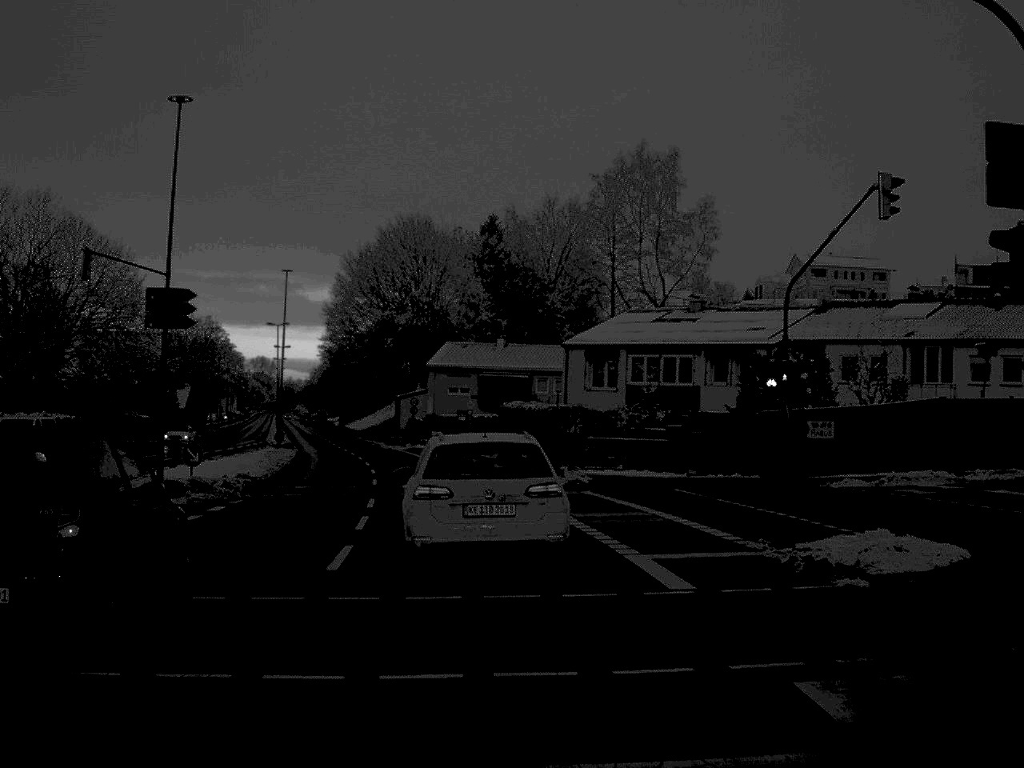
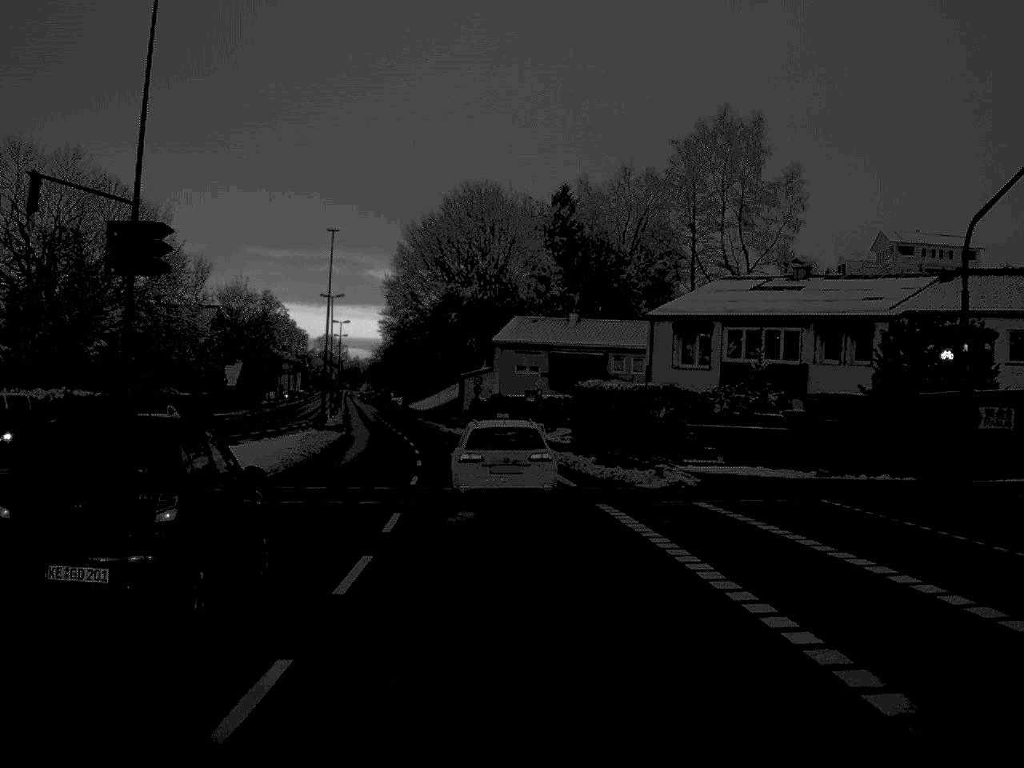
(-0.3, +8.8) m; -3°
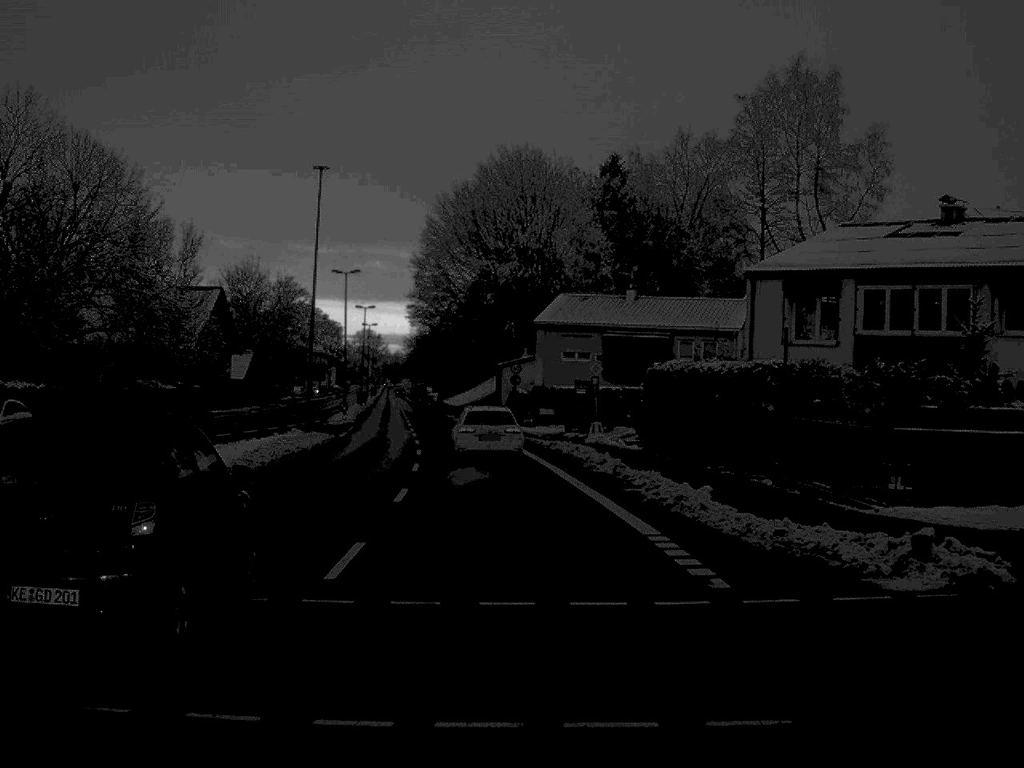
(-0.2, +16.2) m; -2°
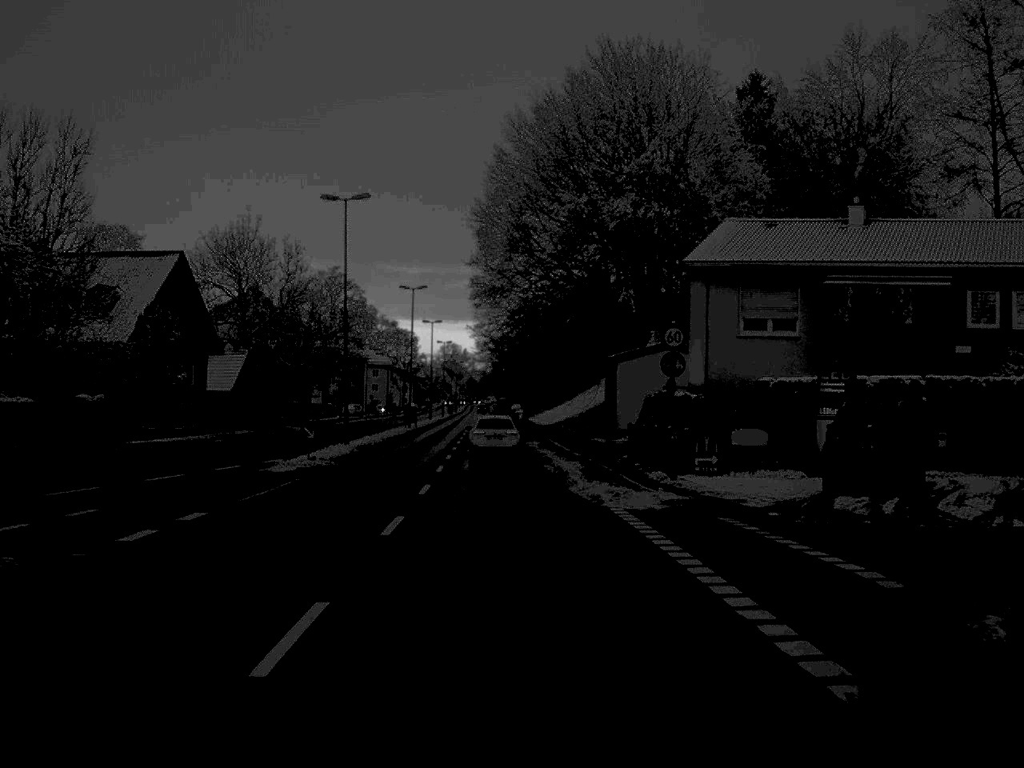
(-1.7, +39.7) m; -4°
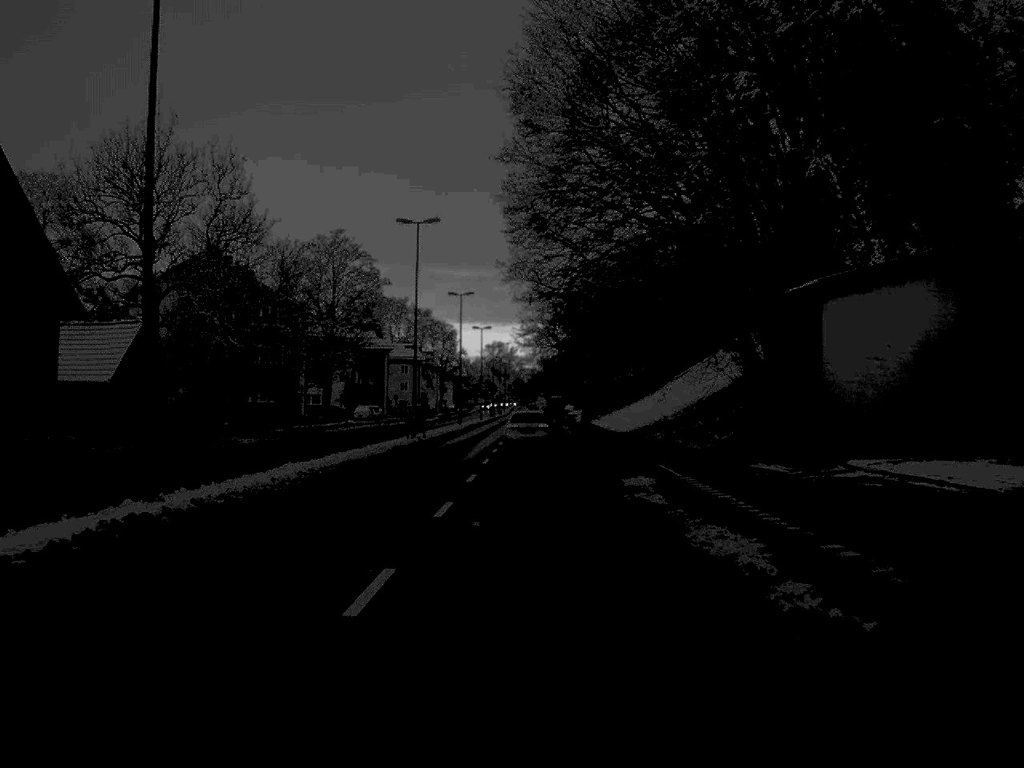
(-0.9, +33.9) m; -2°
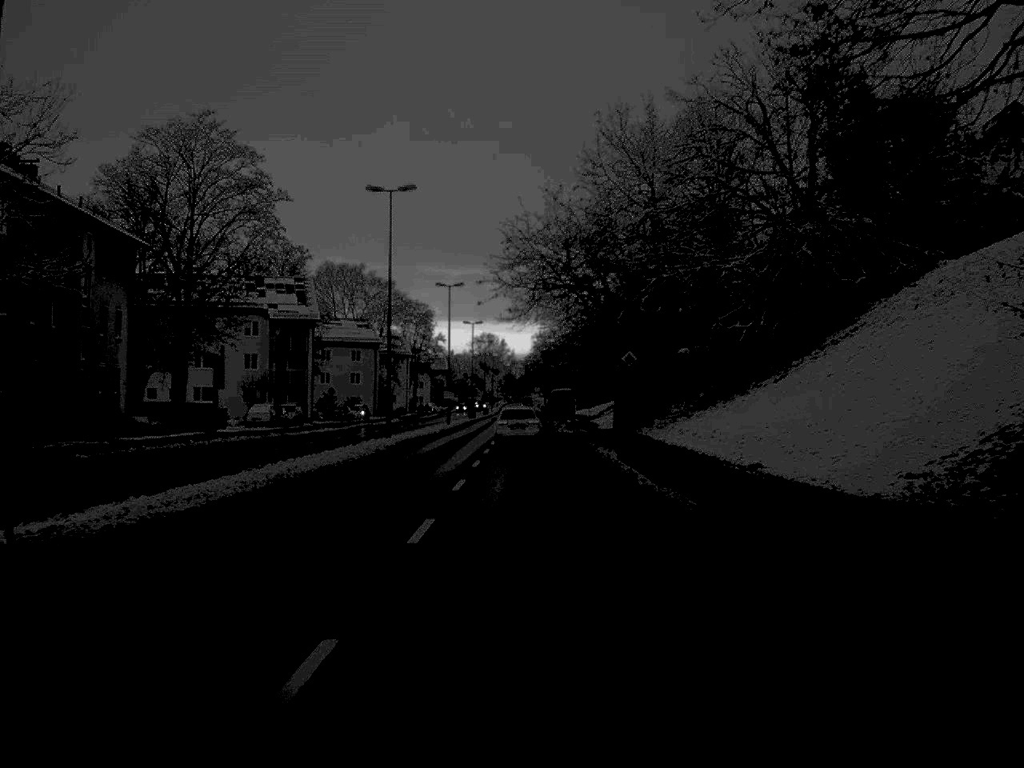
(+0.2, +48.8) m; 0°
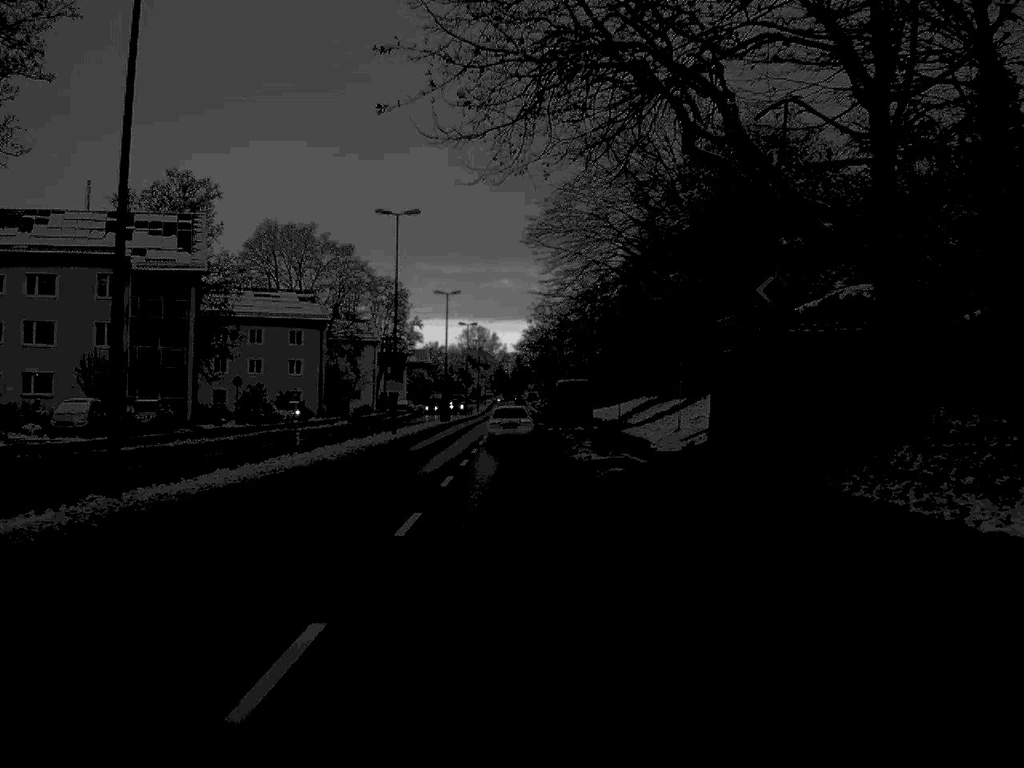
(+0.1, +35.1) m; 0°
